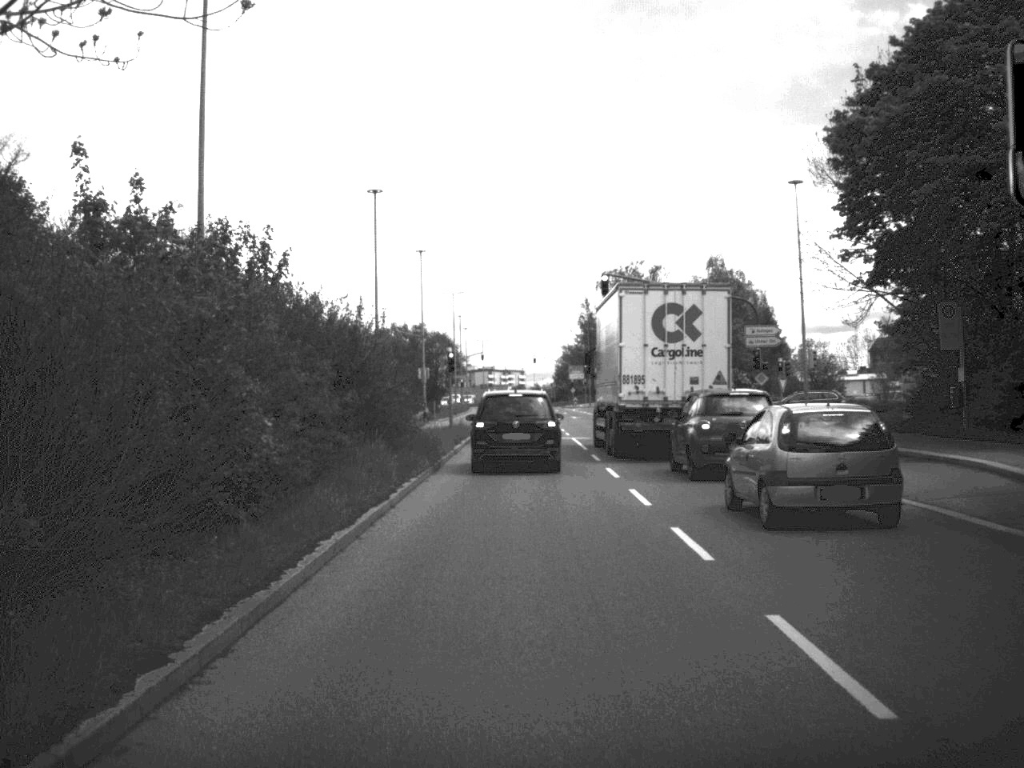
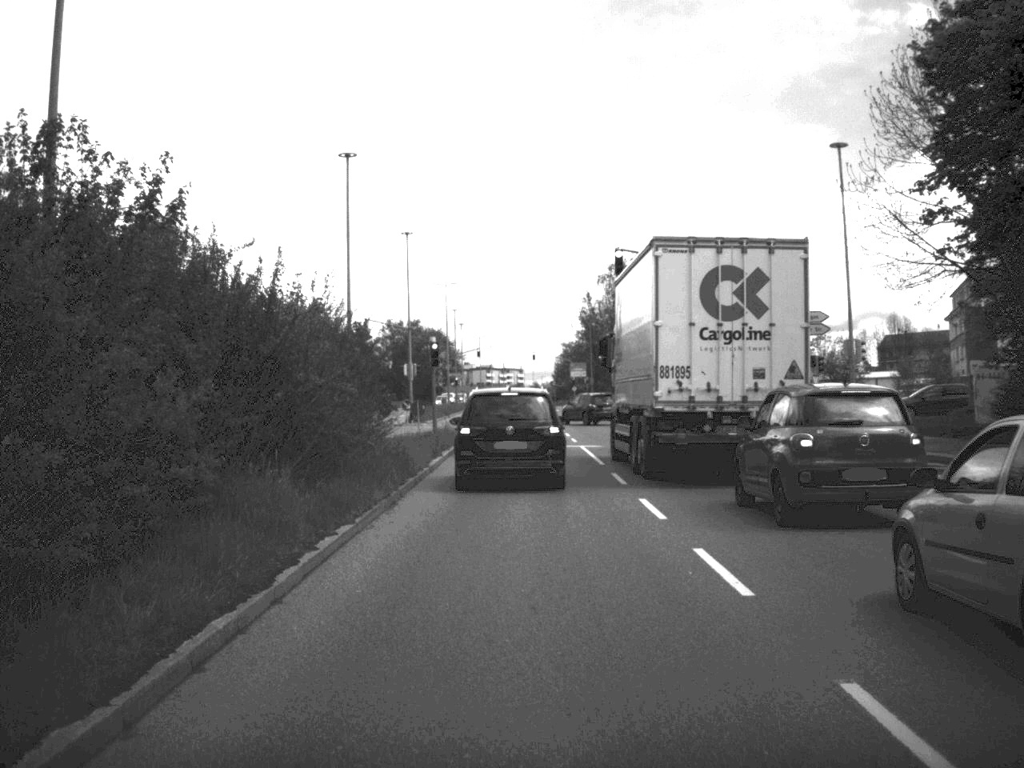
(0.0, +8.1) m; 0°
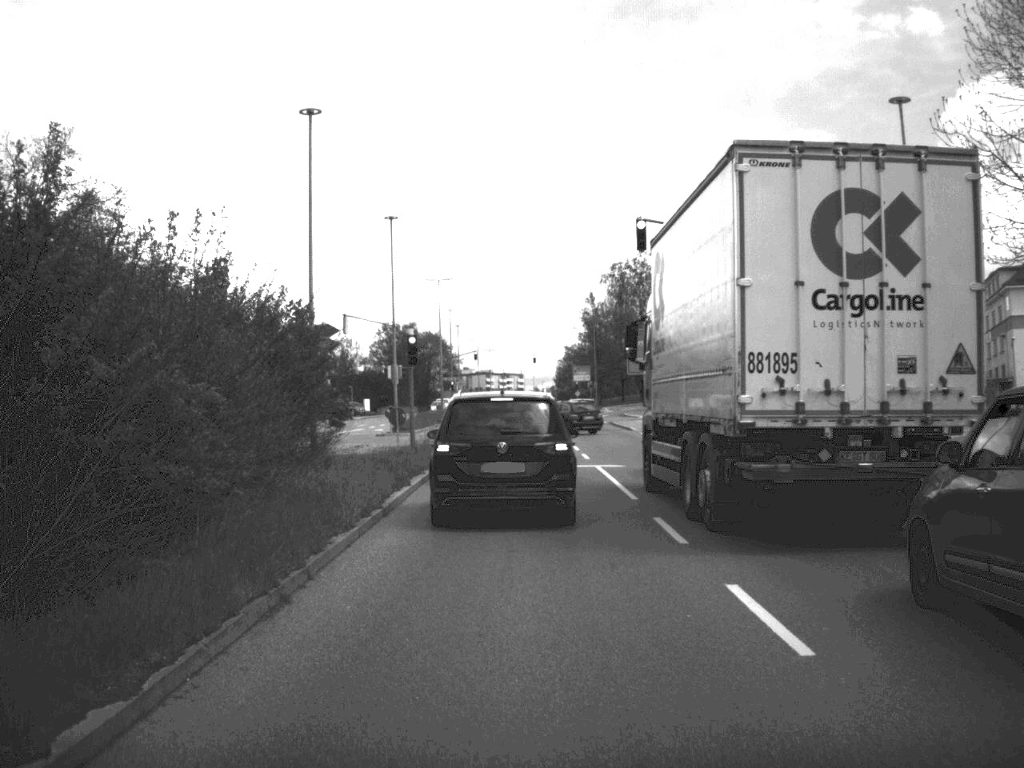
(0.0, +8.1) m; 0°
